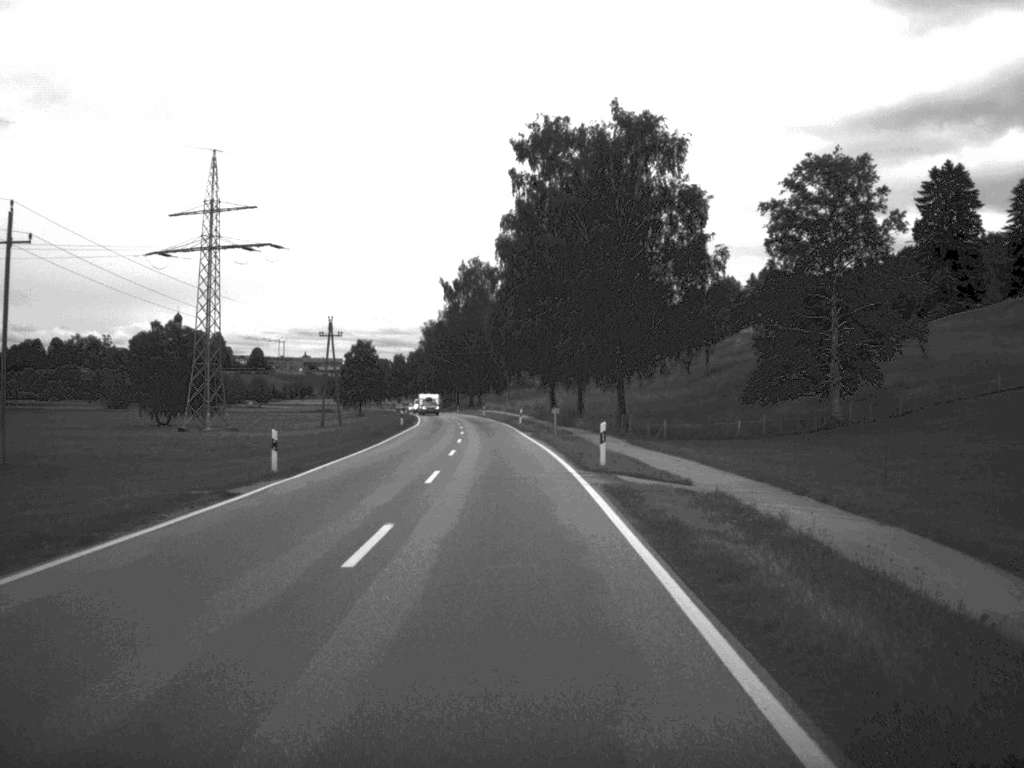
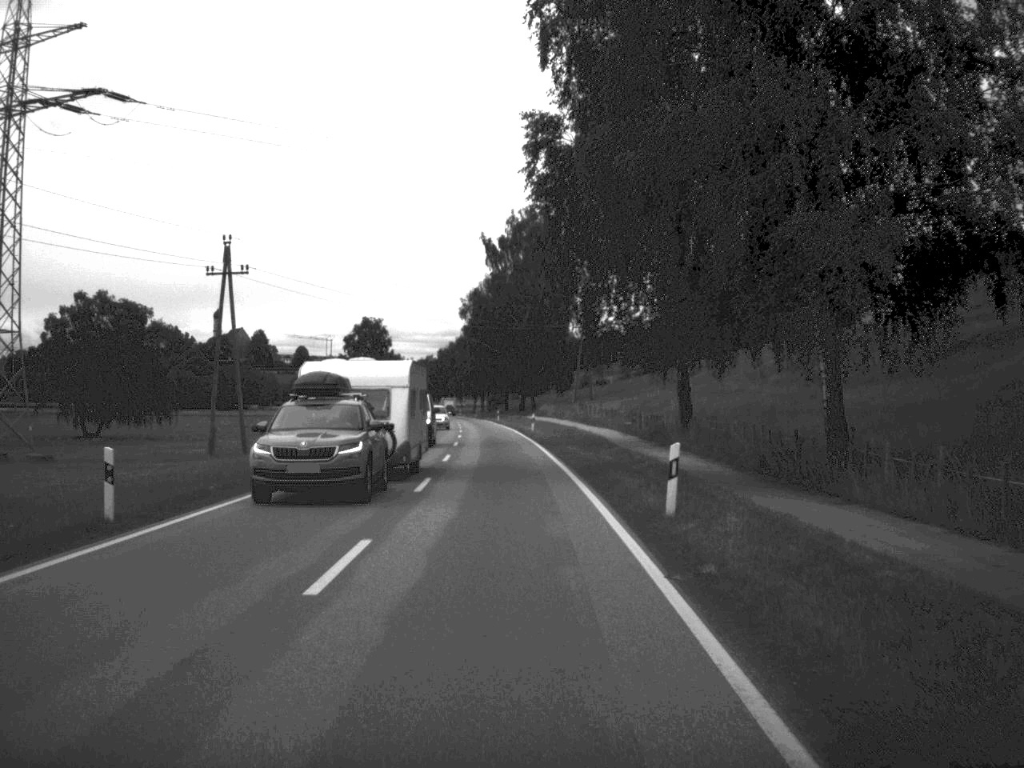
(-1.4, +61.1) m; -3°
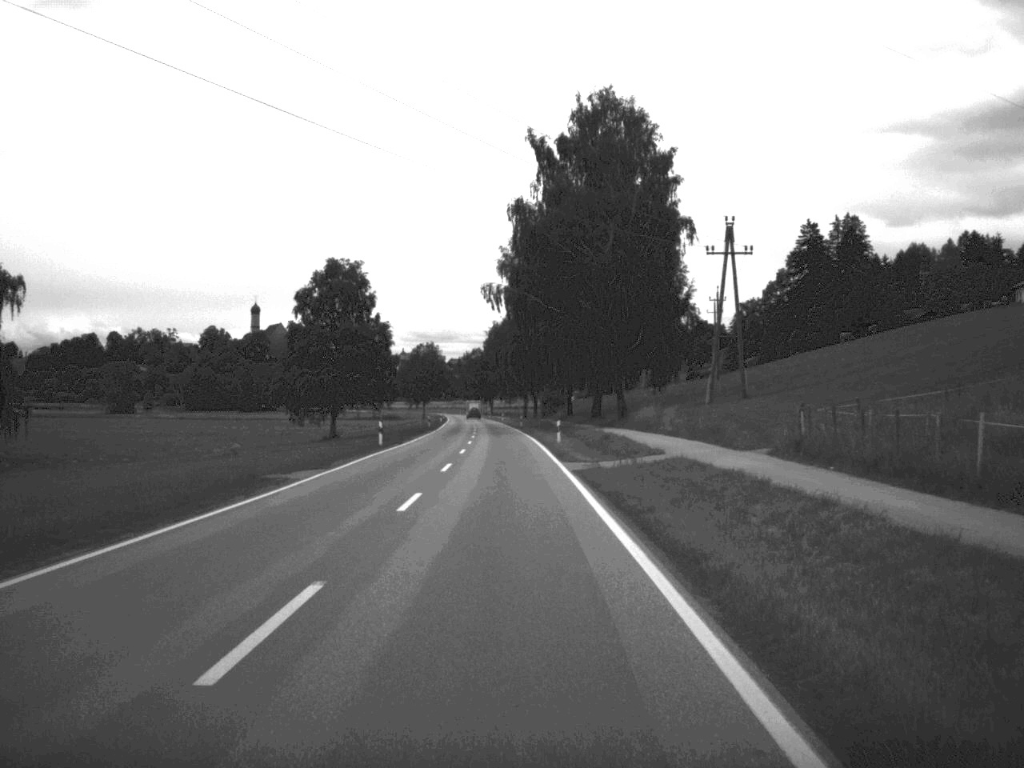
(-1.5, +62.4) m; -3°
